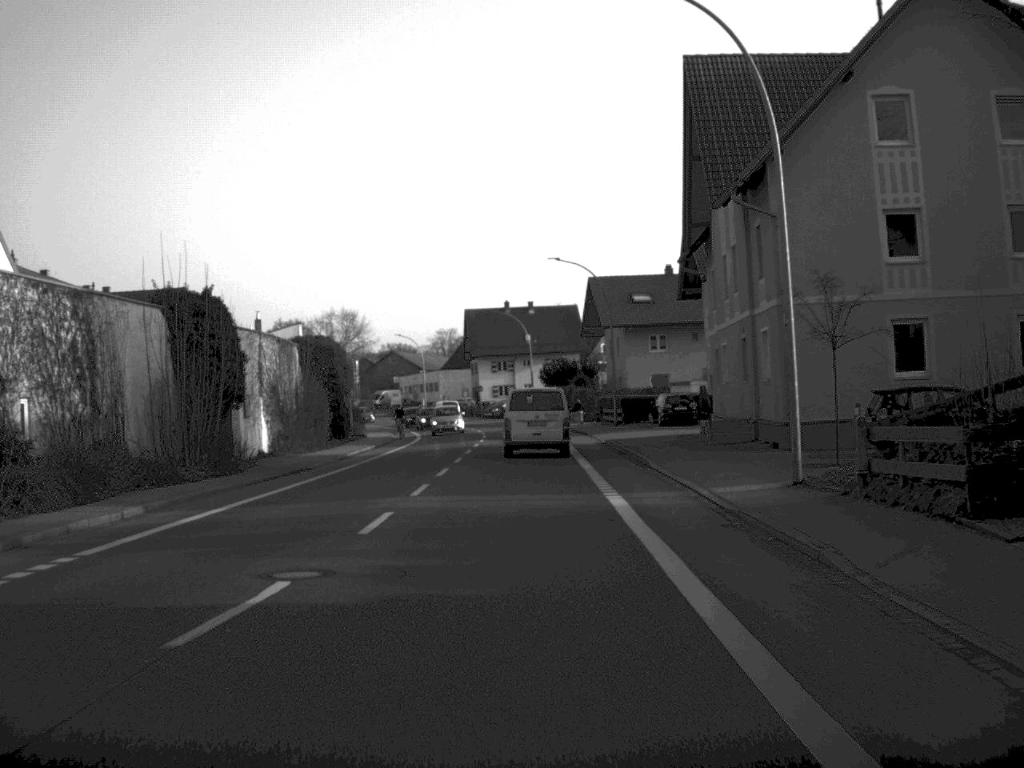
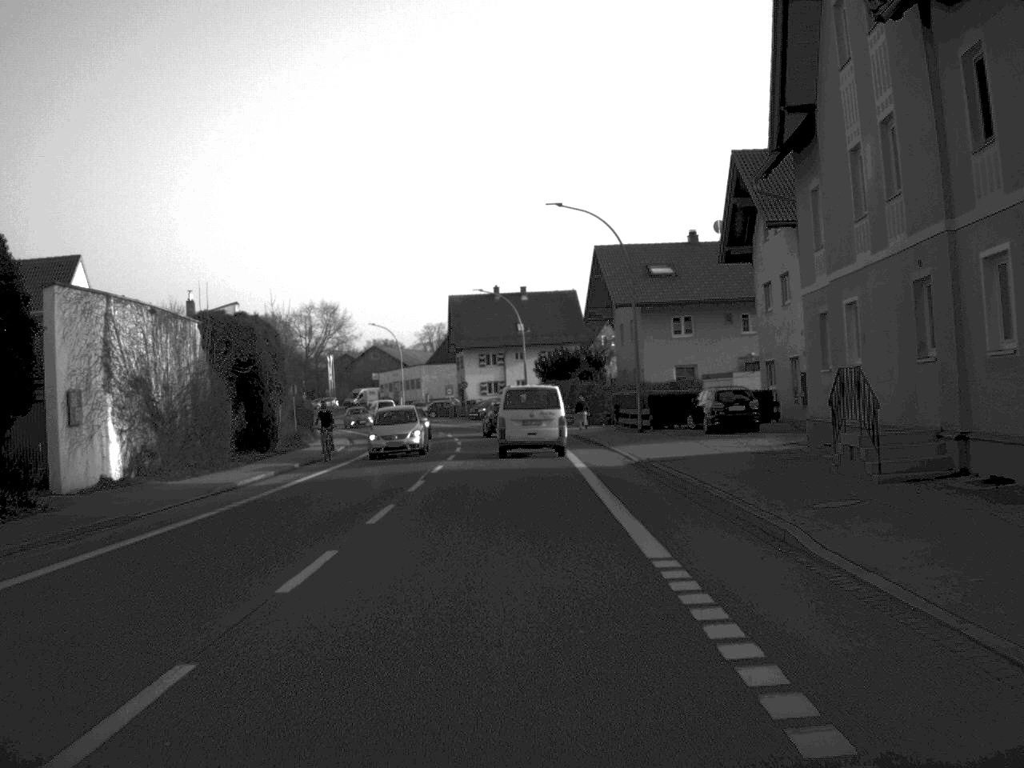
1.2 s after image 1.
(+0.1, +17.1) m; 0°
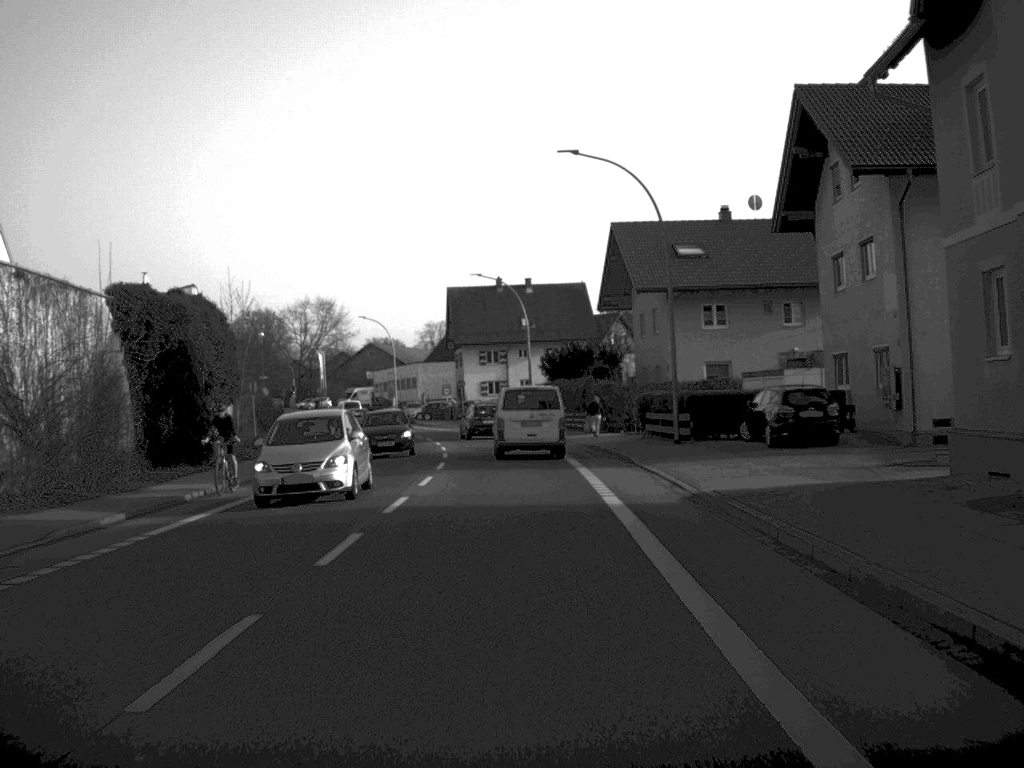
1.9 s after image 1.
(0.0, +10.2) m; 0°
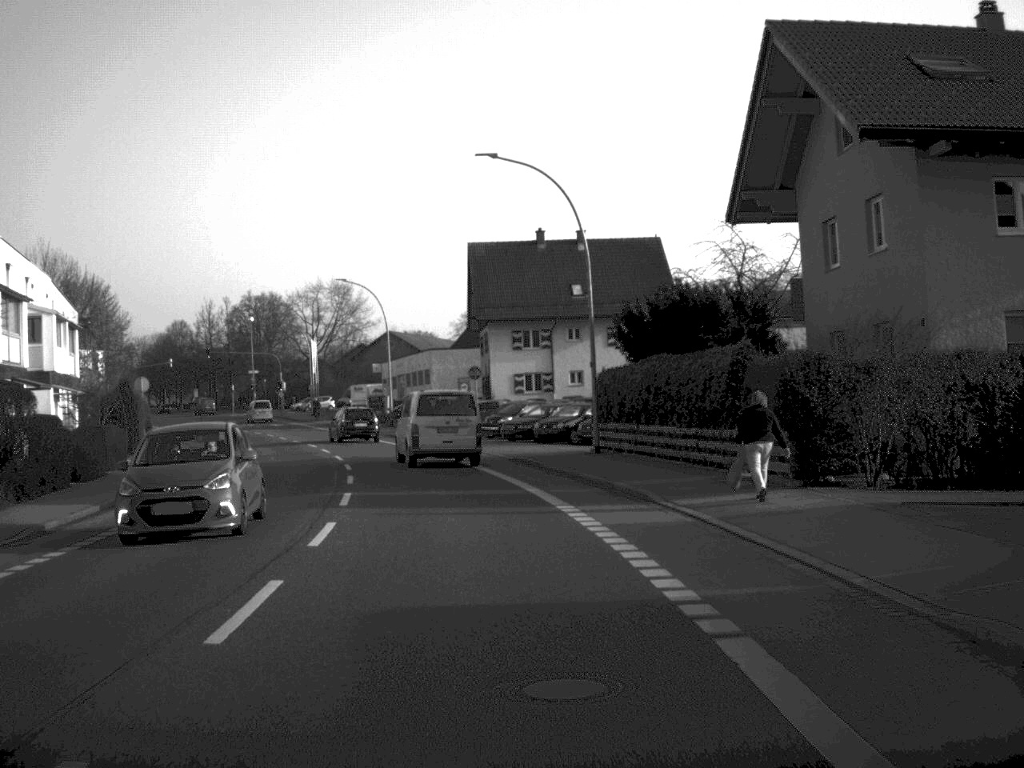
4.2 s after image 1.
(-0.3, +33.7) m; -2°
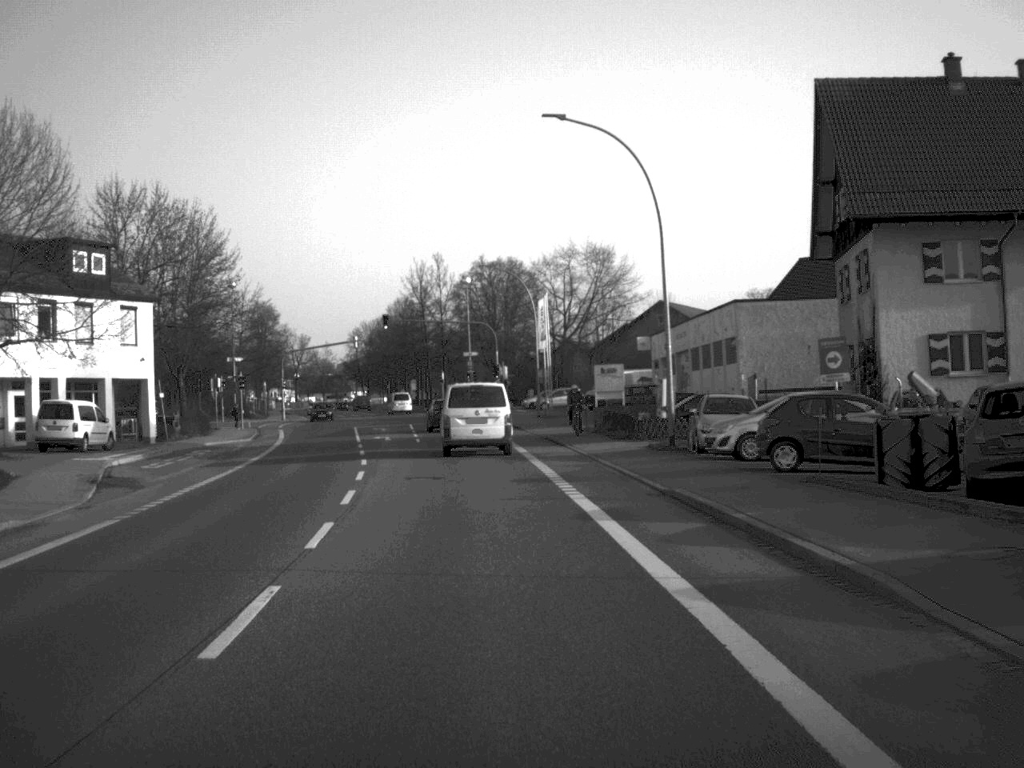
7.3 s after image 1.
(-4.4, +42.2) m; -12°
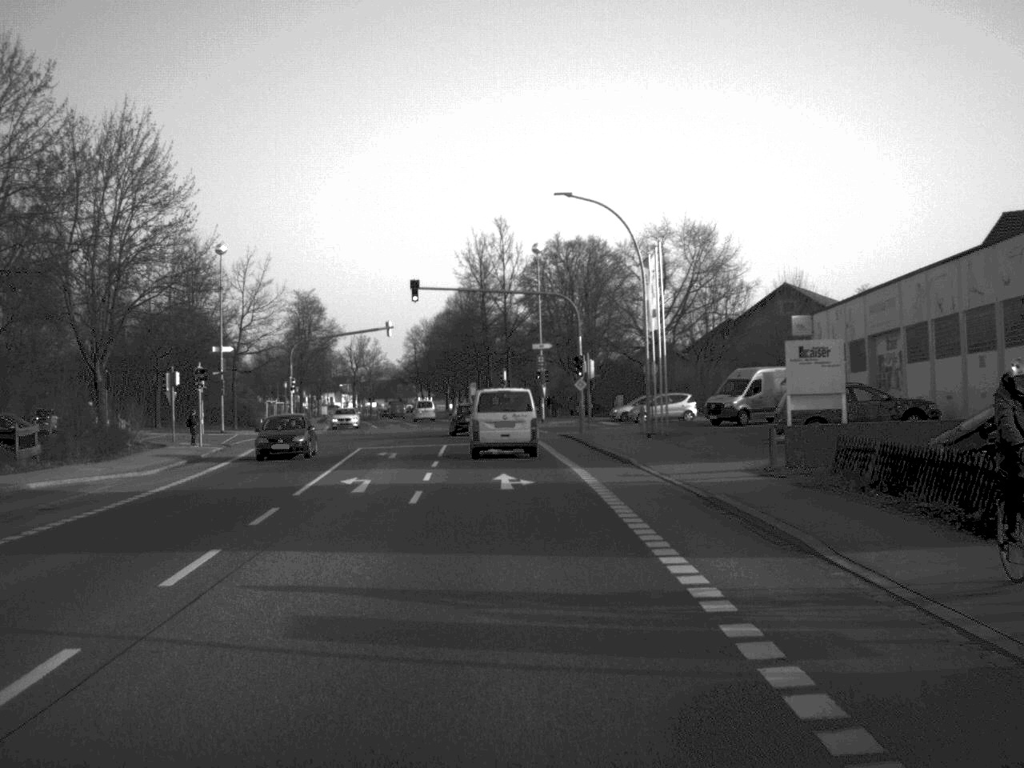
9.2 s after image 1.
(-0.9, +26.4) m; -3°
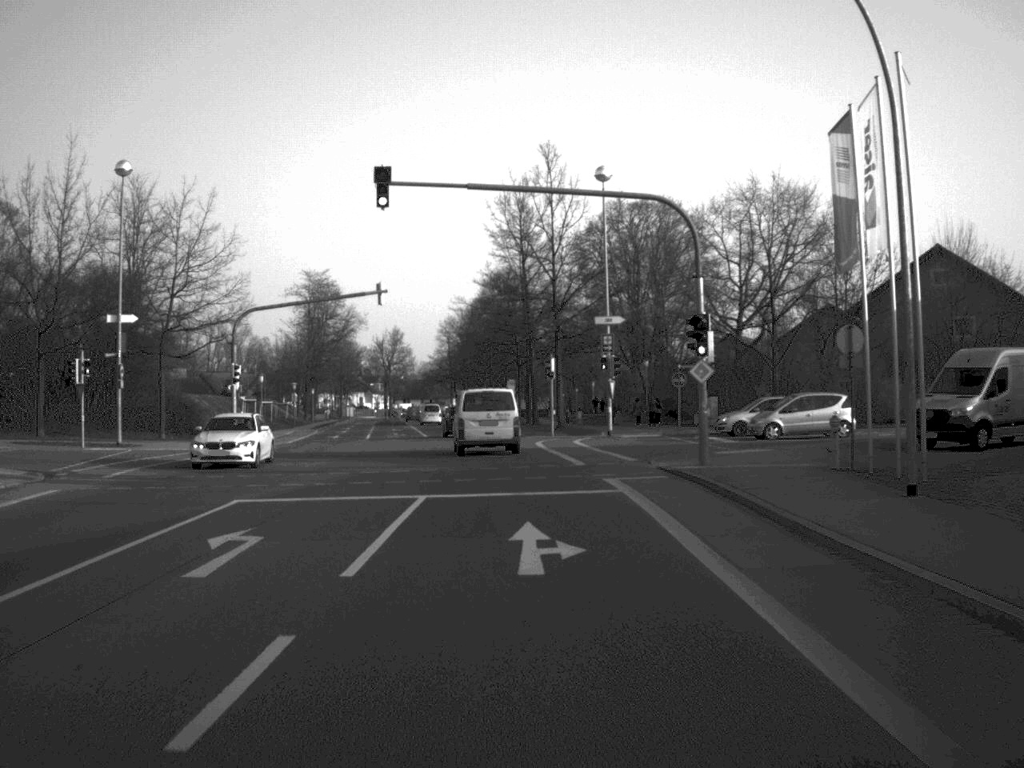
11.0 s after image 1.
(-0.5, +26.3) m; -2°
